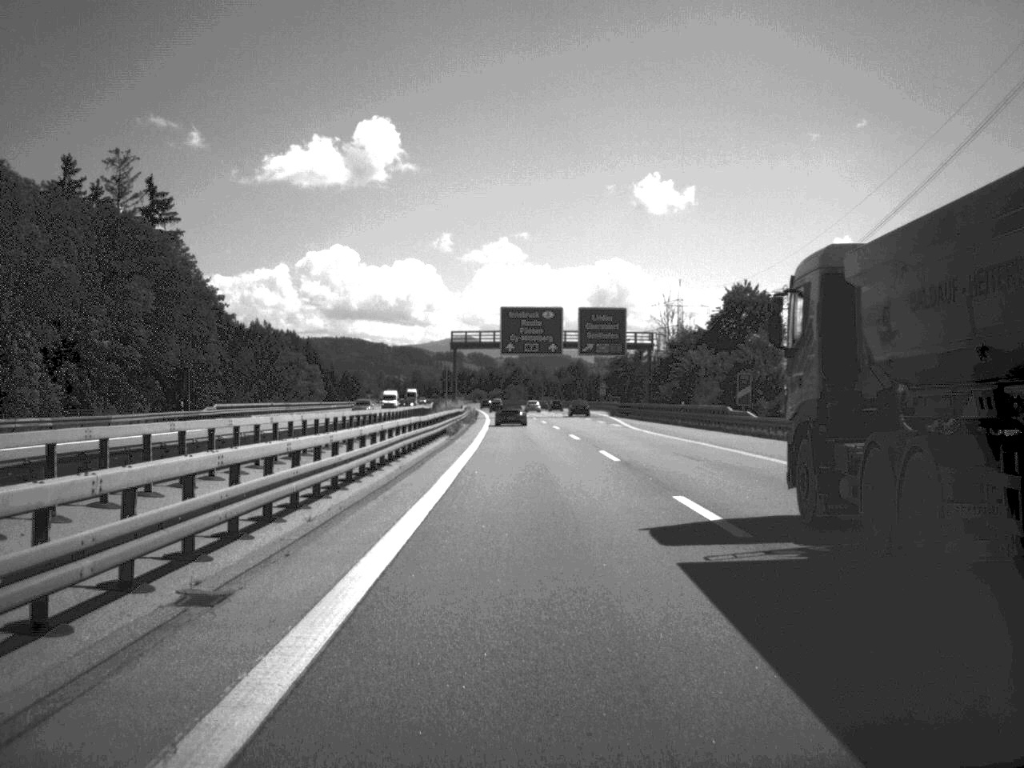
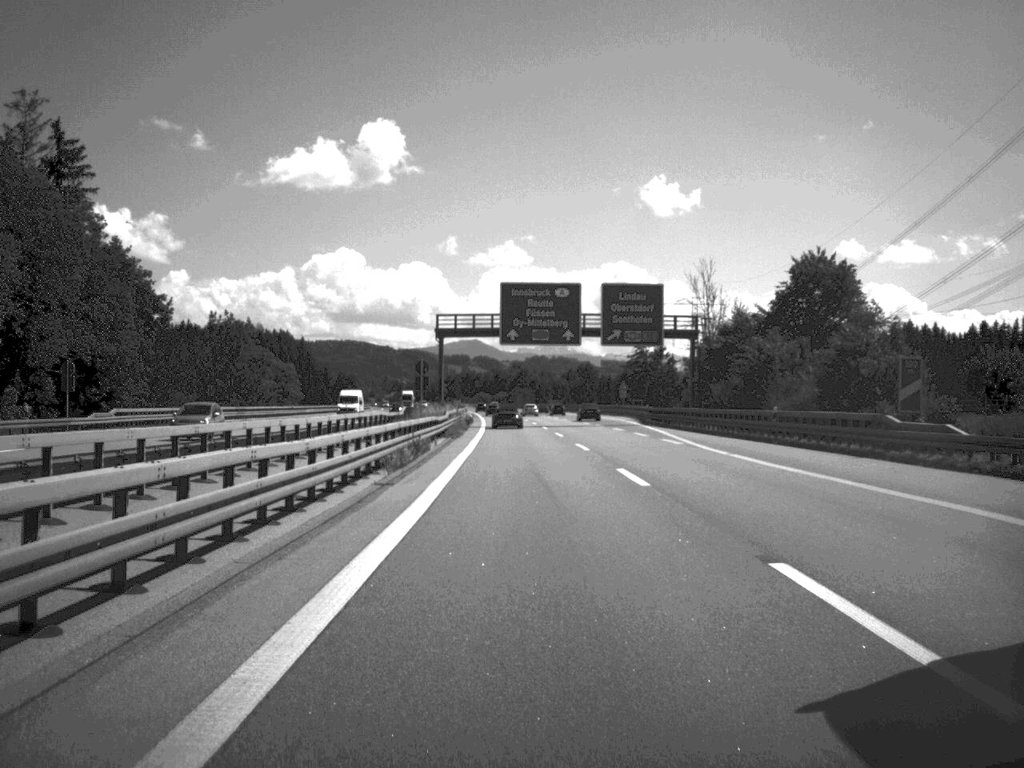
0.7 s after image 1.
(-0.1, +25.7) m; 0°
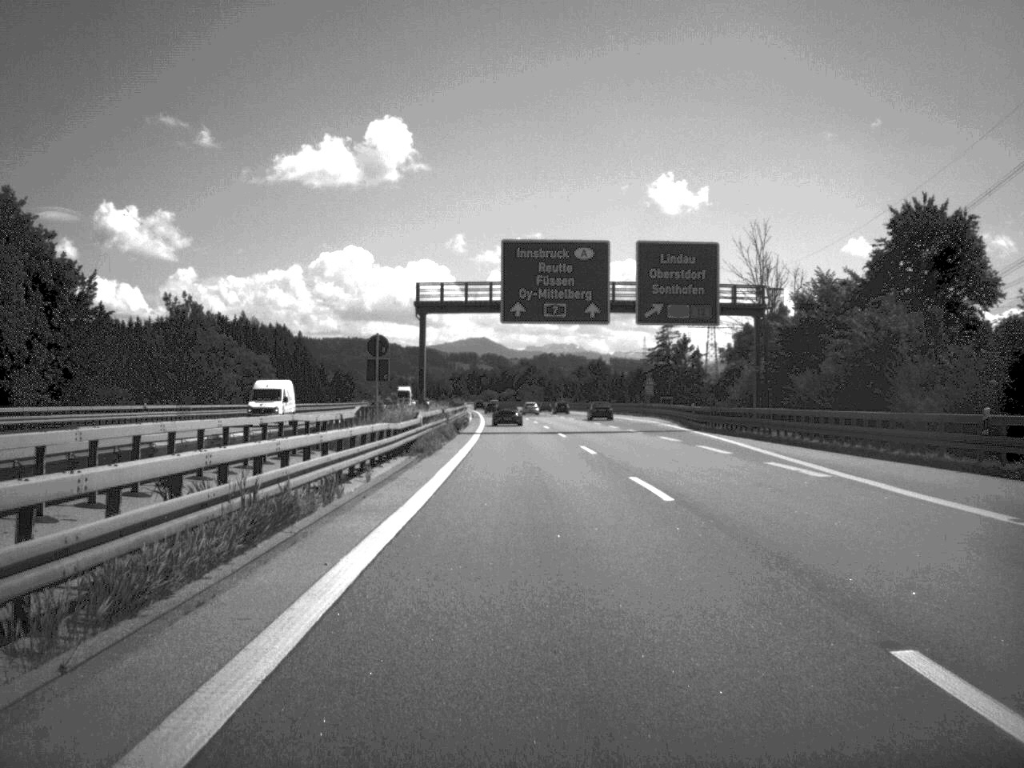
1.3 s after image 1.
(-0.1, +21.7) m; 0°
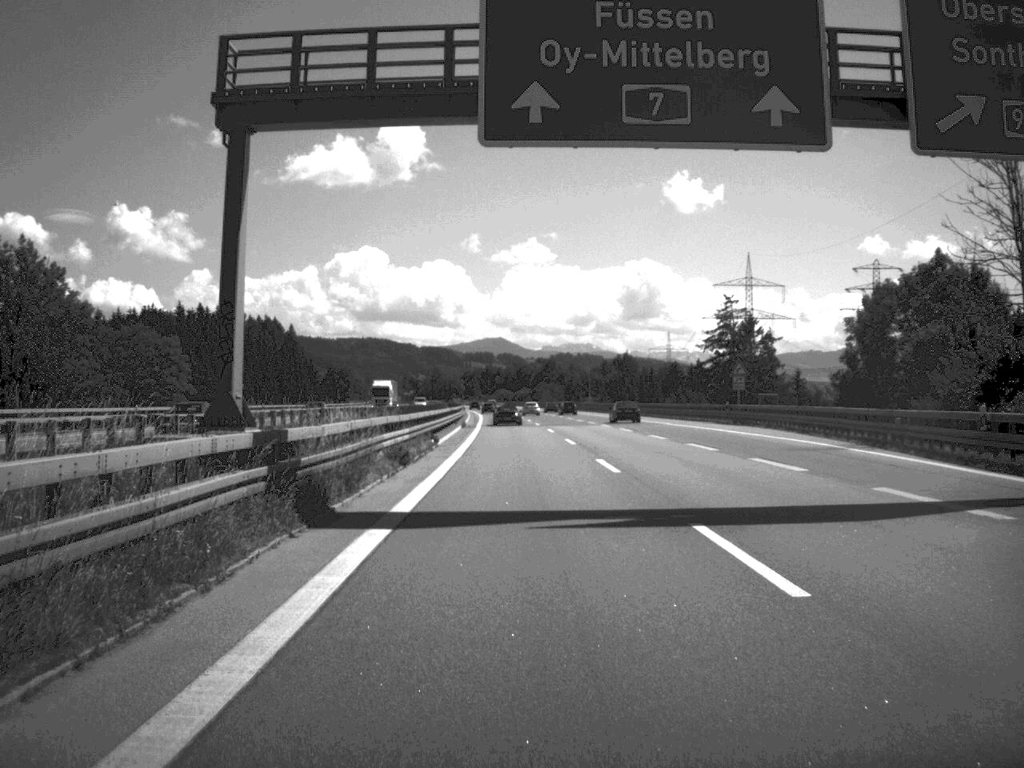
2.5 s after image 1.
(-0.3, +44.9) m; -1°
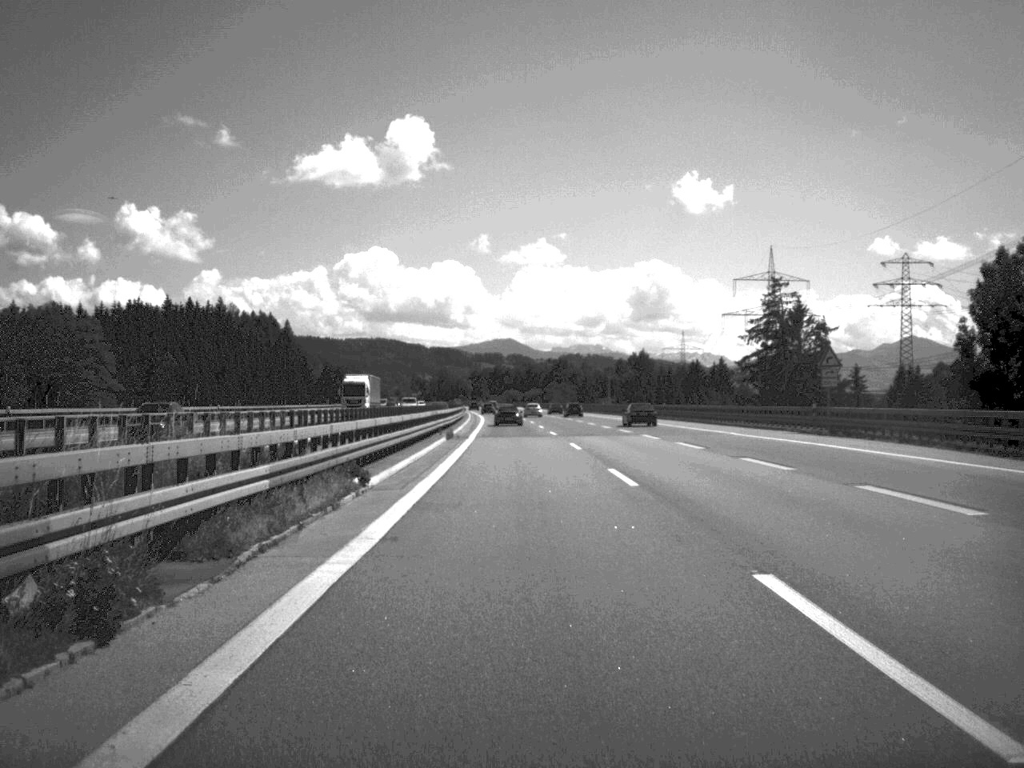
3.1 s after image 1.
(-0.1, +22.1) m; 0°
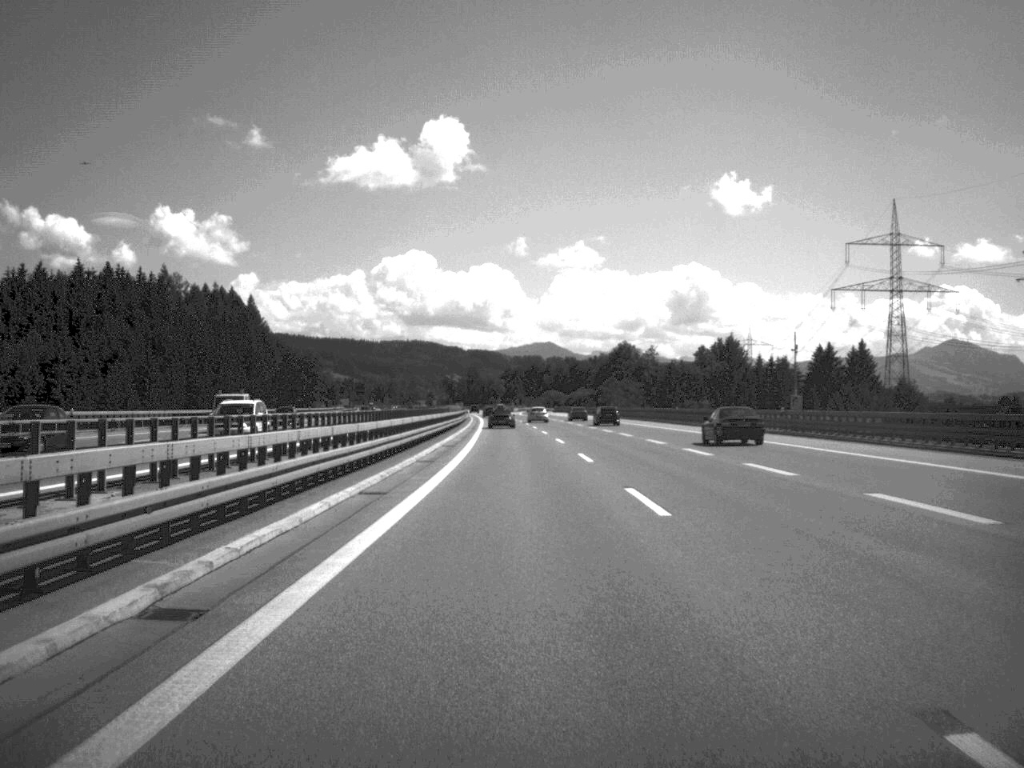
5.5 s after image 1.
(-1.6, +94.9) m; -2°
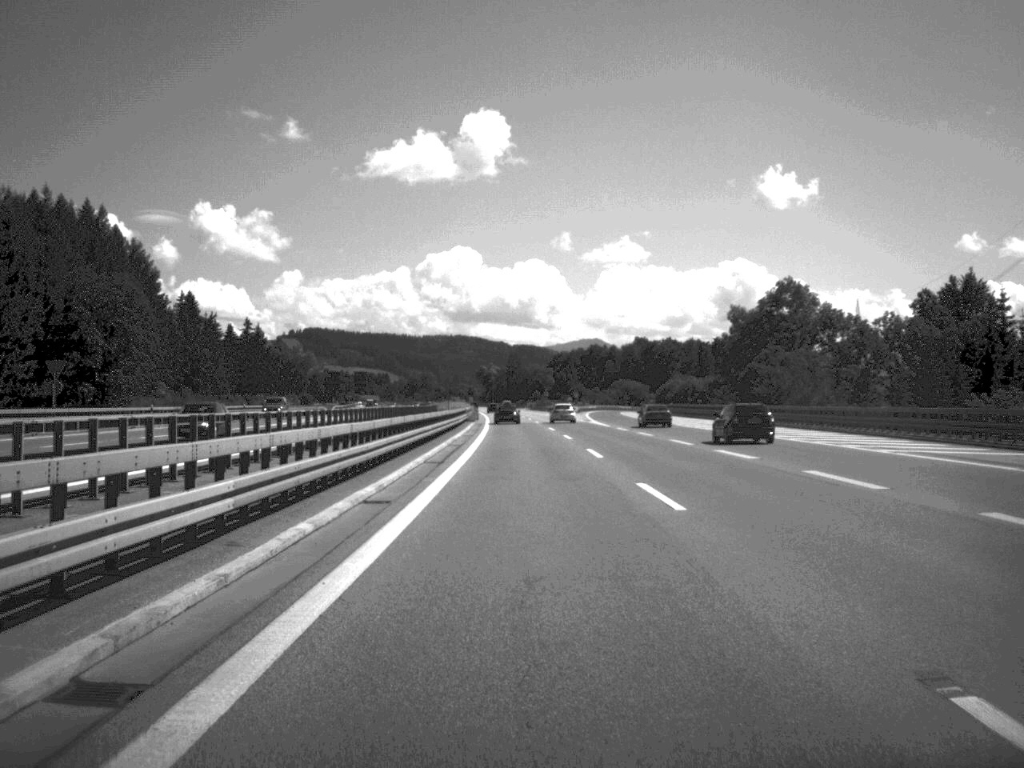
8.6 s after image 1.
(-2.8, +122.7) m; -2°
